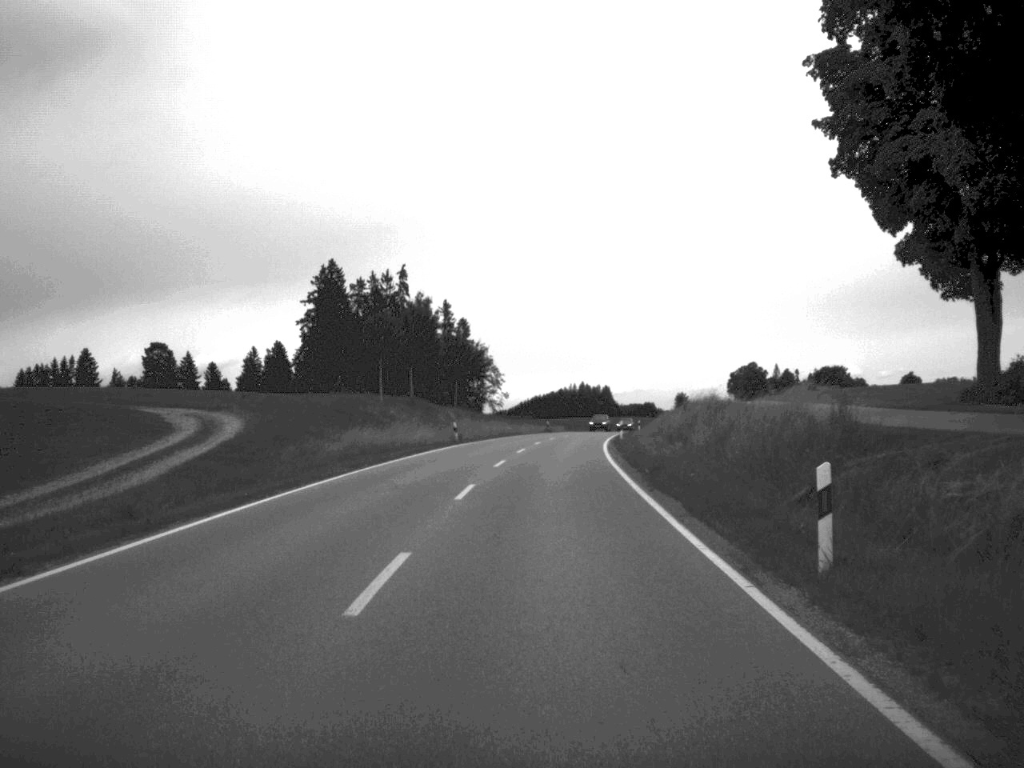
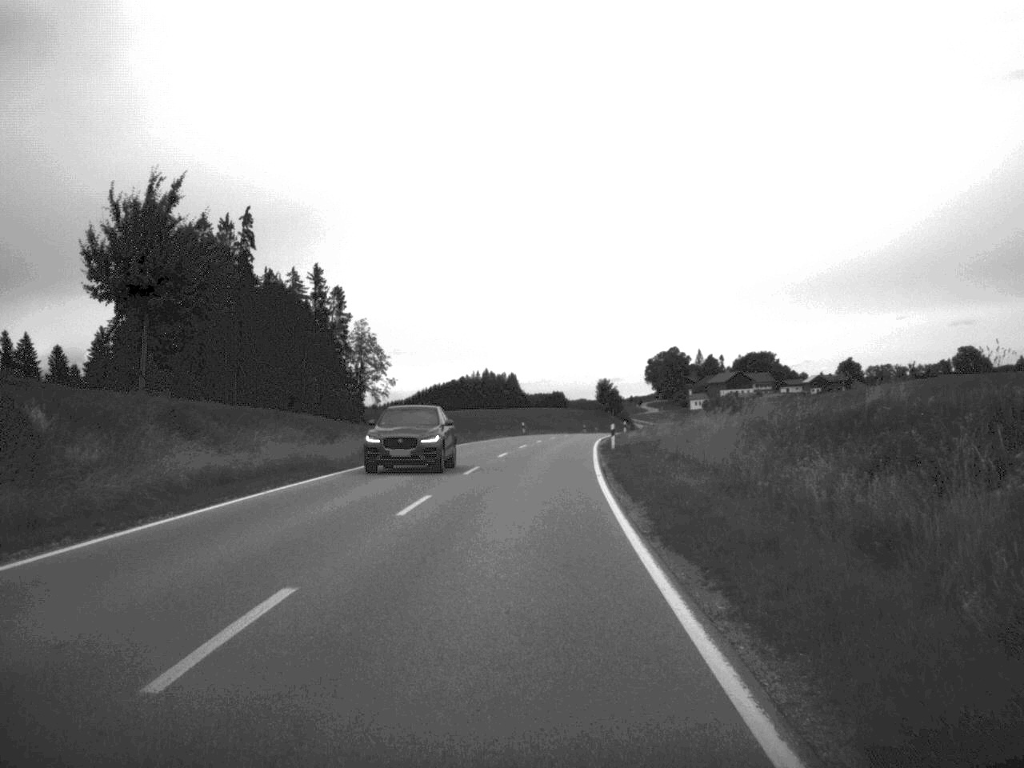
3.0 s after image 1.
(+2.6, +61.2) m; +4°
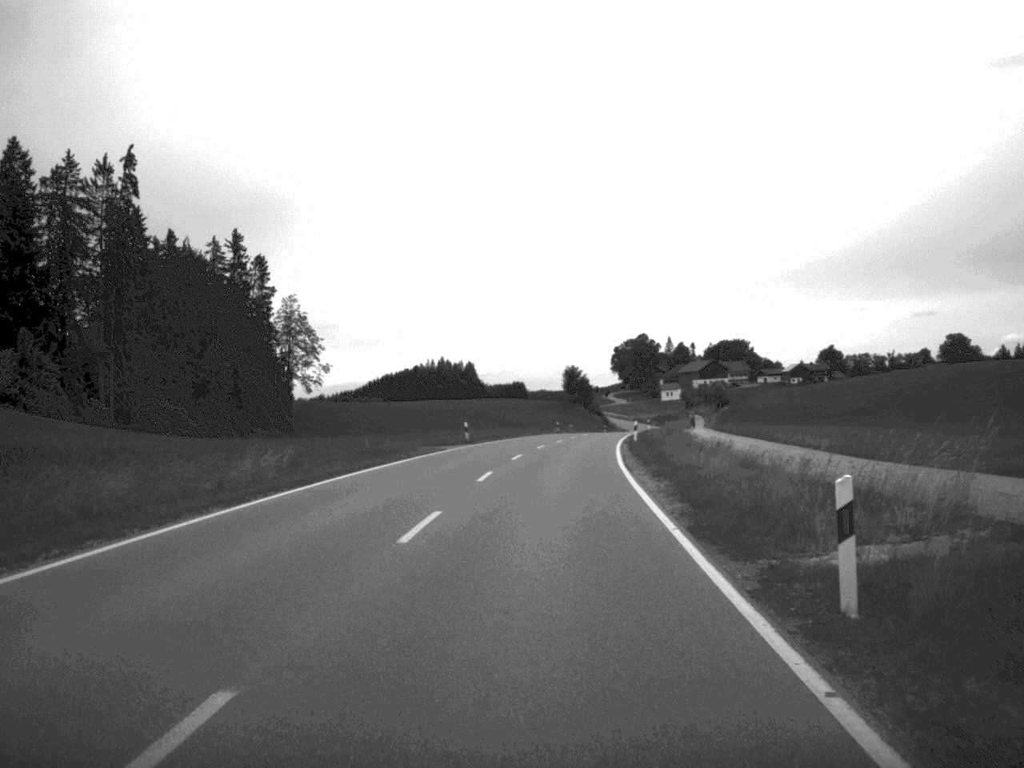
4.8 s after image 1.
(+0.6, +39.0) m; +2°
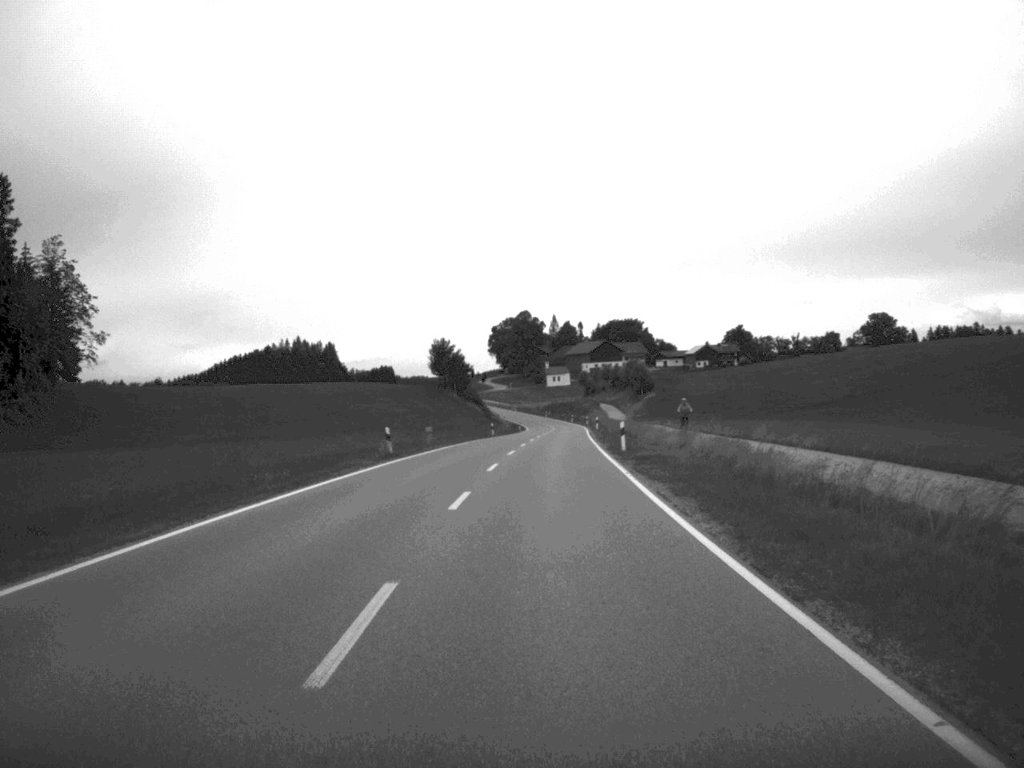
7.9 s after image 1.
(+2.8, +65.8) m; +5°
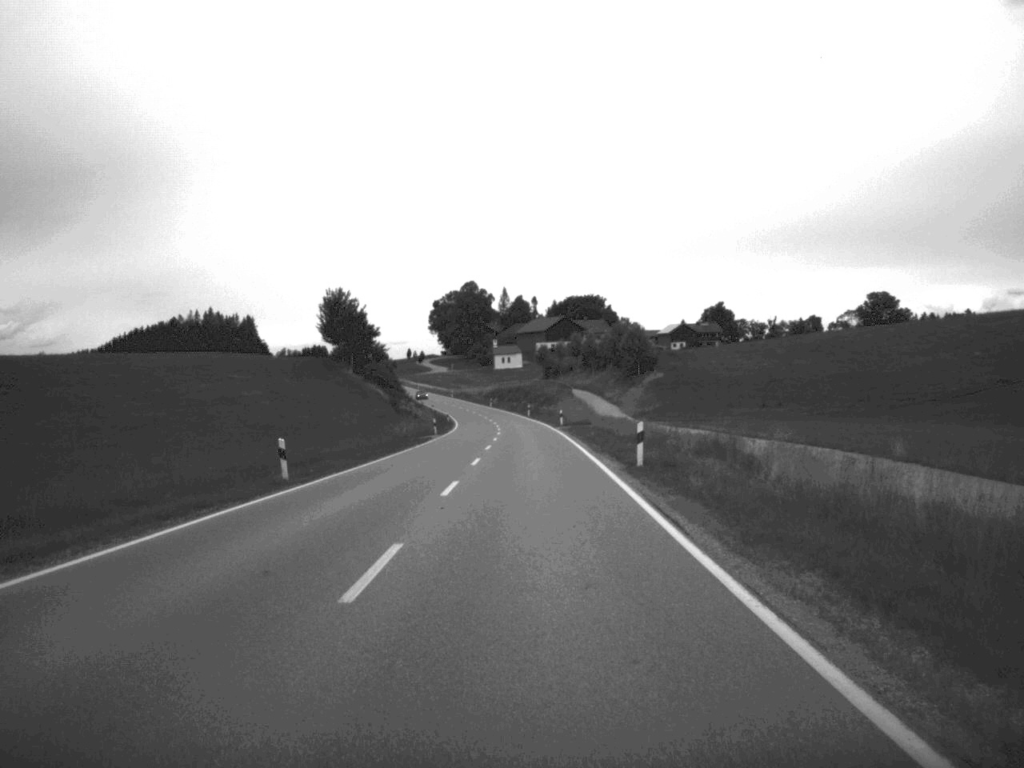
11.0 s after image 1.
(+1.5, +67.1) m; +2°
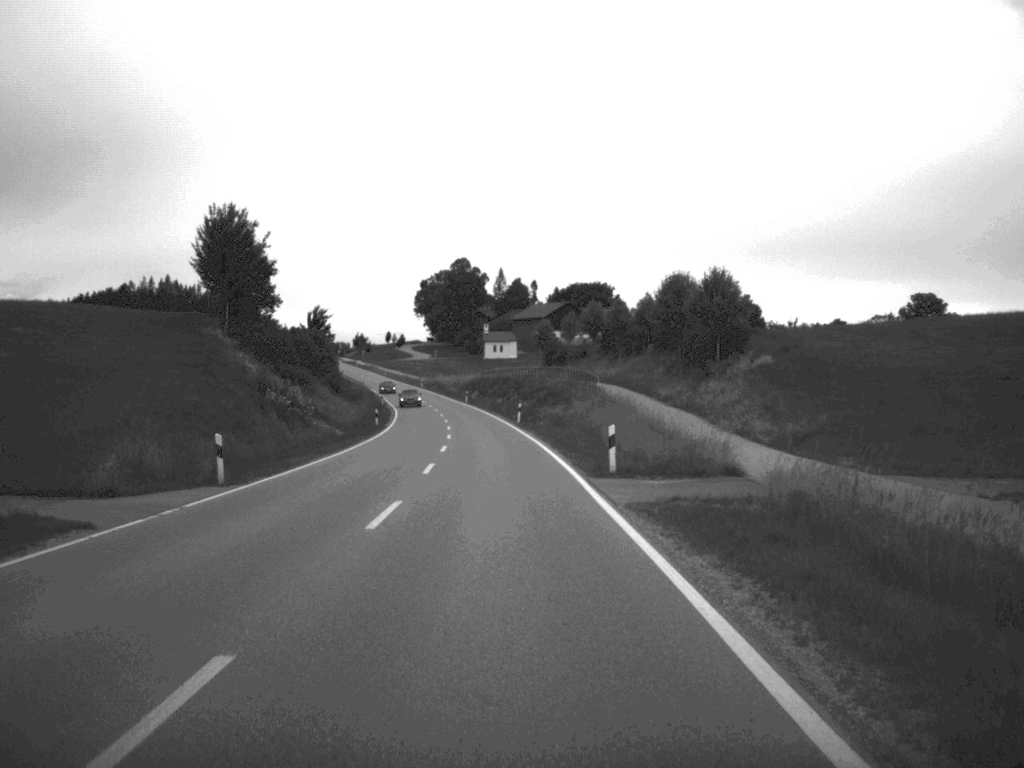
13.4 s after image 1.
(+0.3, +52.7) m; 0°
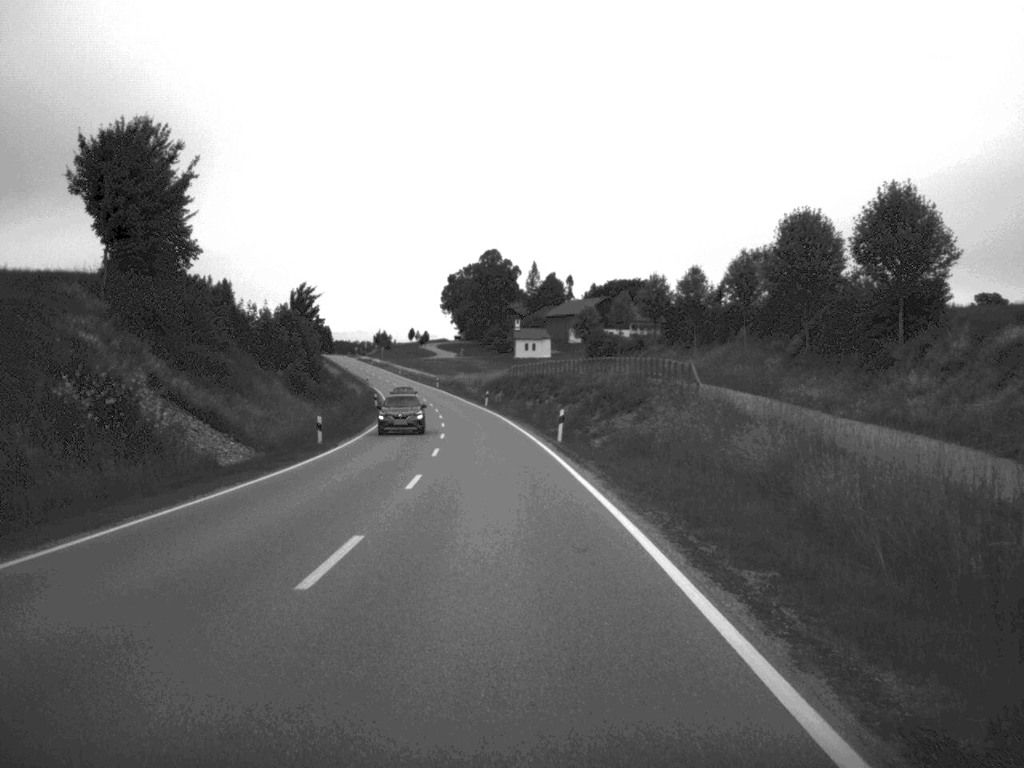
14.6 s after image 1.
(-0.4, +28.4) m; -1°
